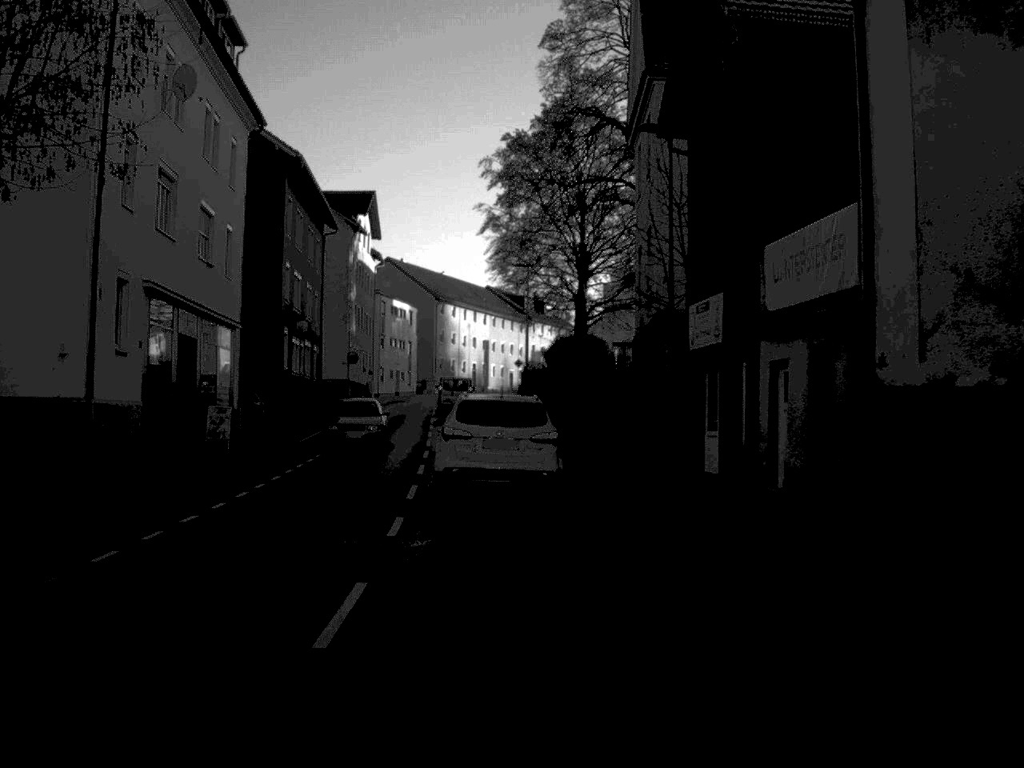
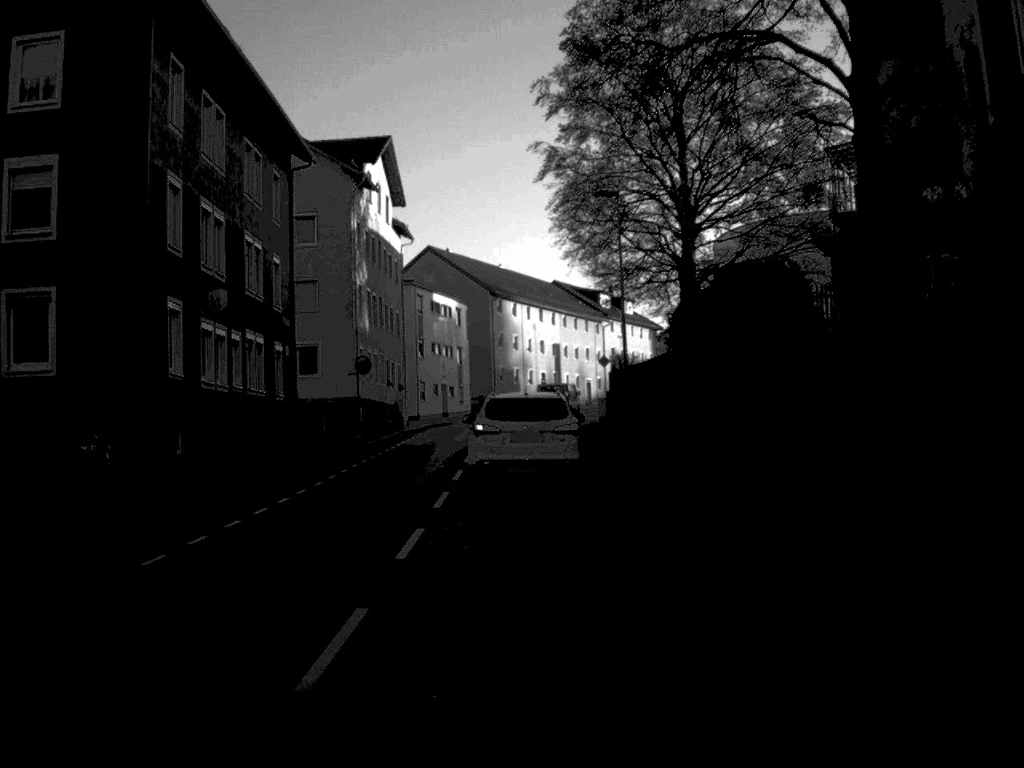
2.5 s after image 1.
(-0.8, +25.2) m; -3°
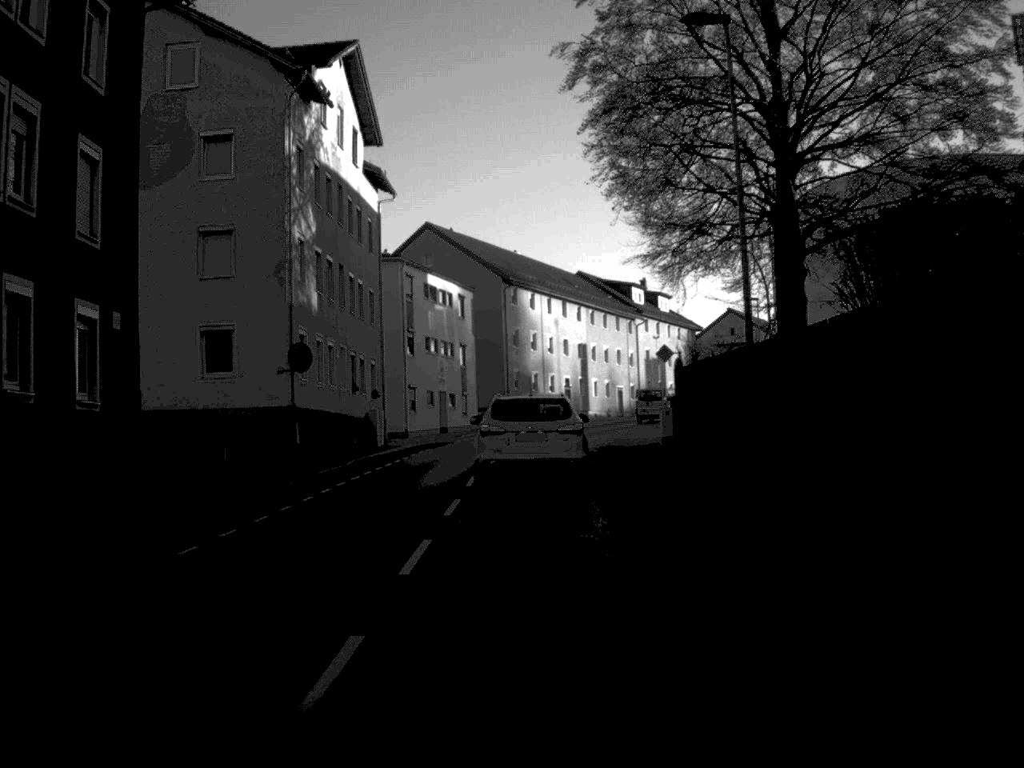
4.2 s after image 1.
(-0.2, +19.1) m; -1°
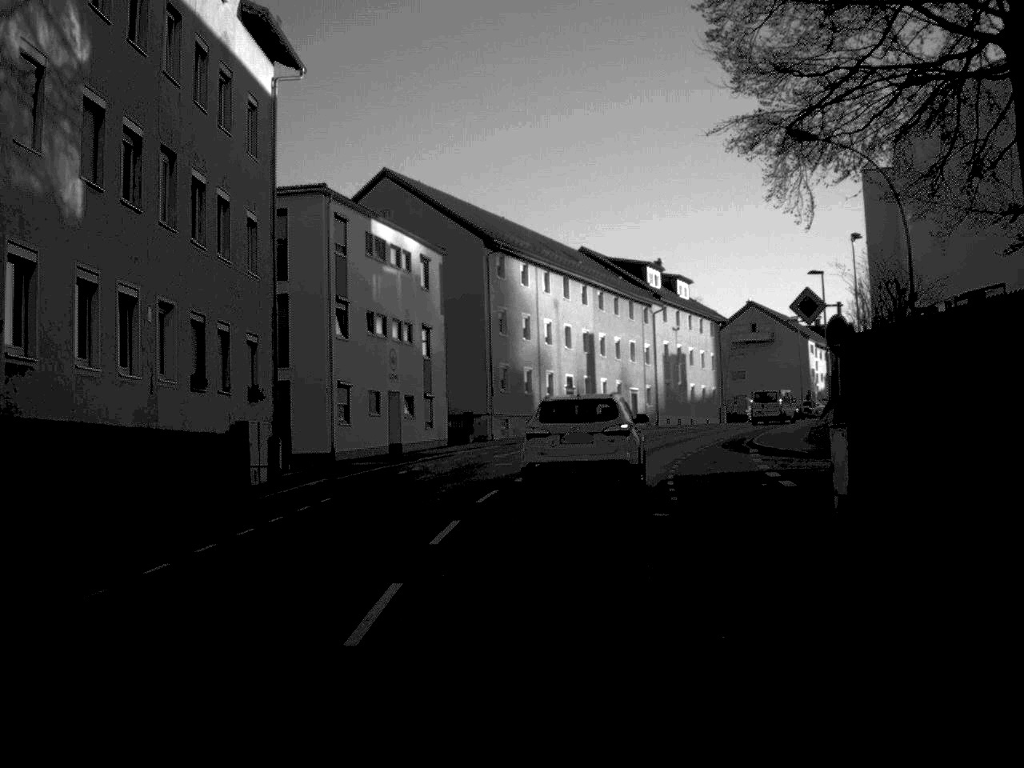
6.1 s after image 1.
(0.0, +21.3) m; 0°
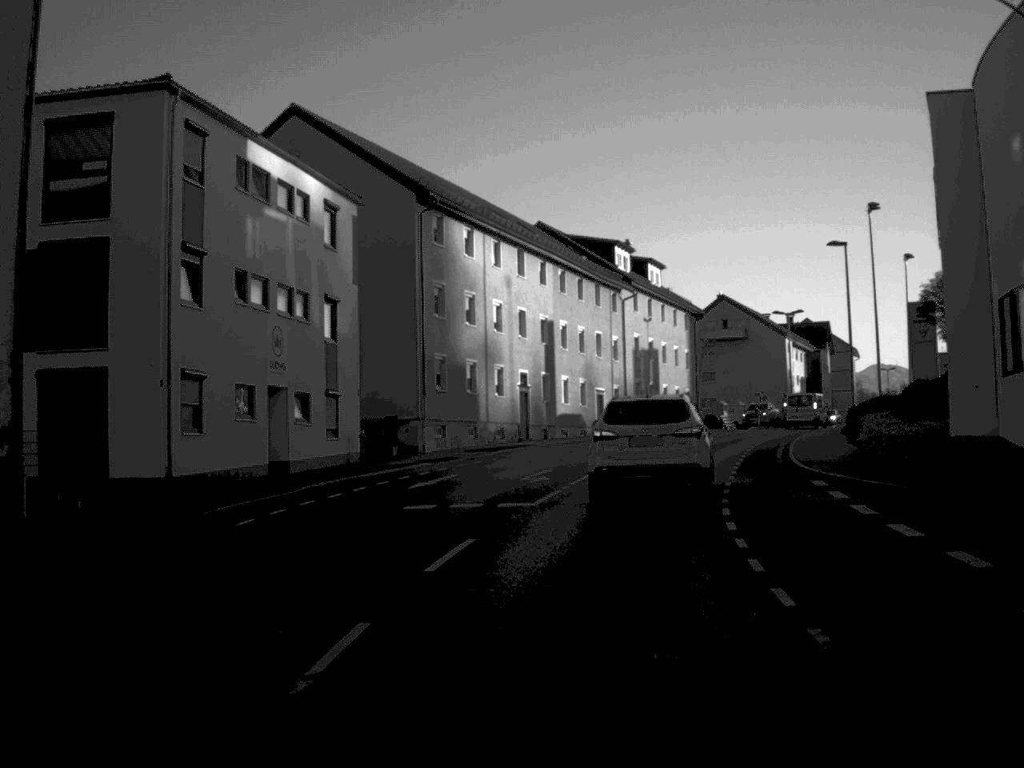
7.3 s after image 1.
(+0.2, +13.9) m; +2°
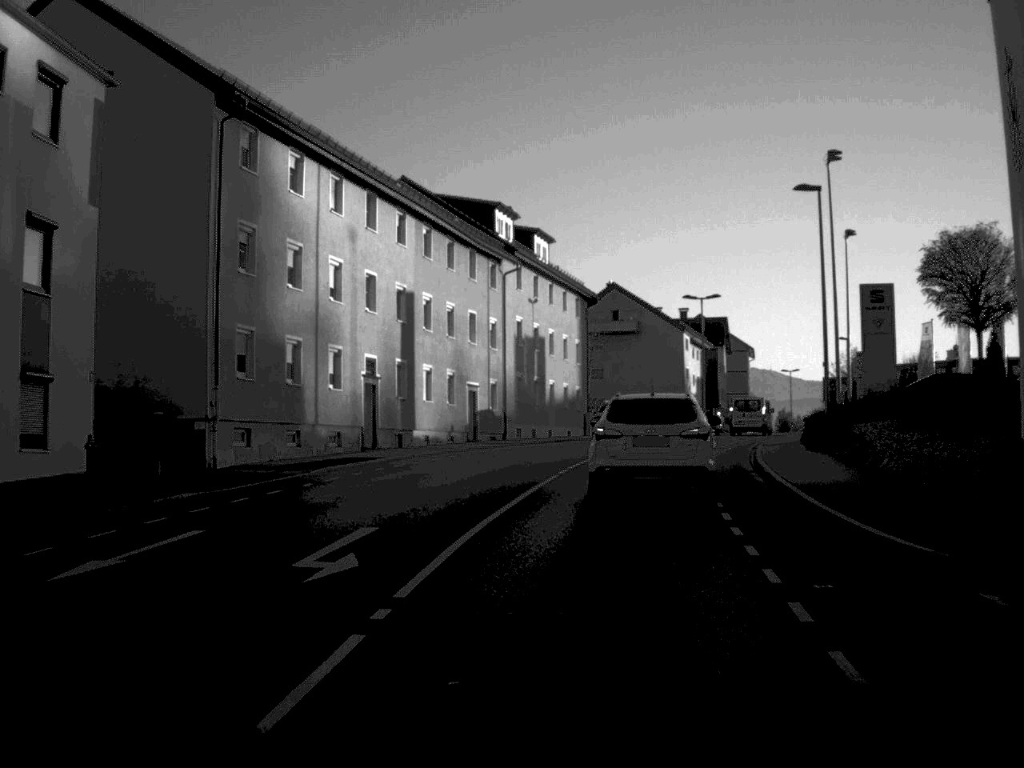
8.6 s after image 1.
(+0.7, +14.7) m; +6°
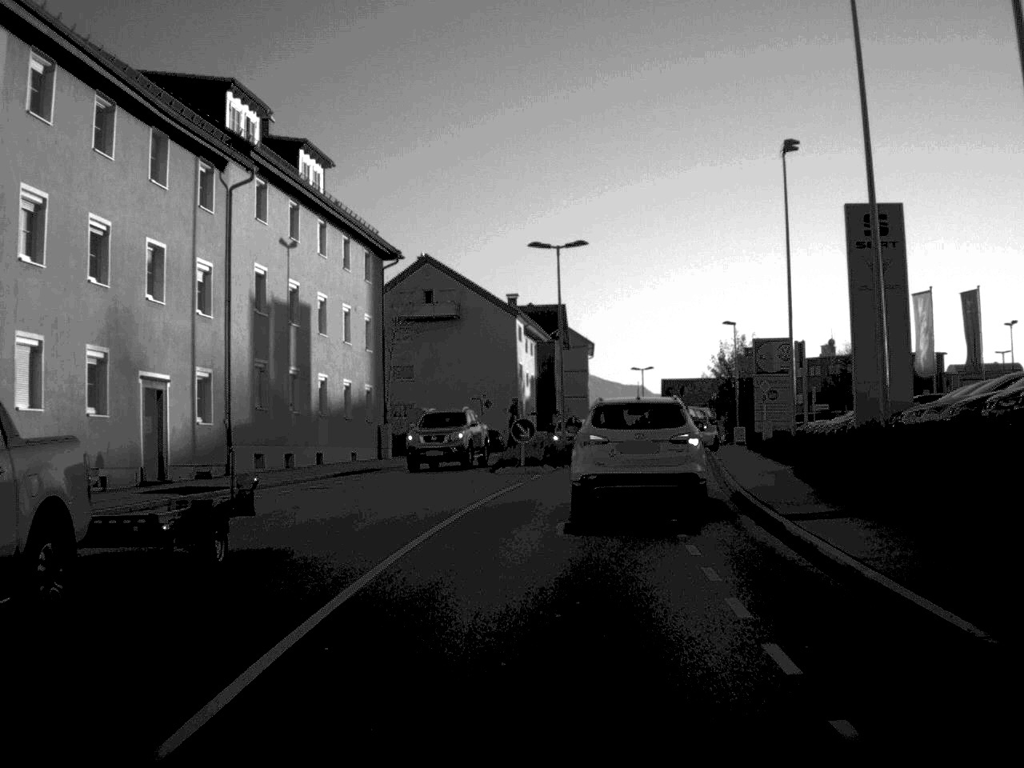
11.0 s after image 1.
(+1.9, +25.5) m; +8°
